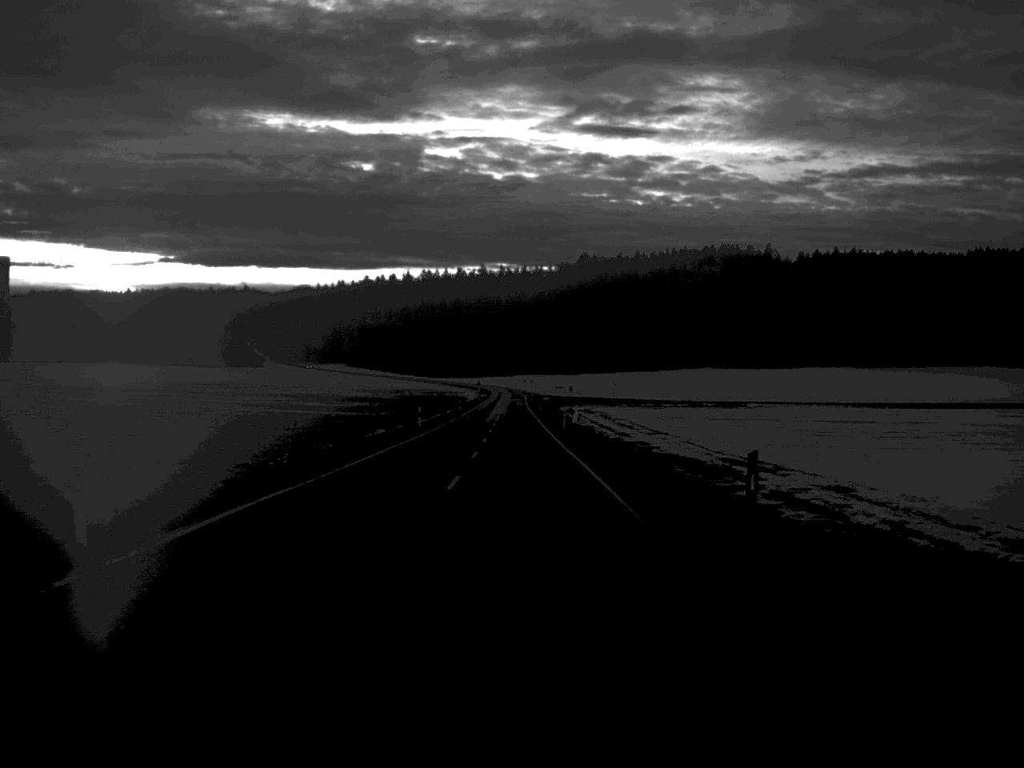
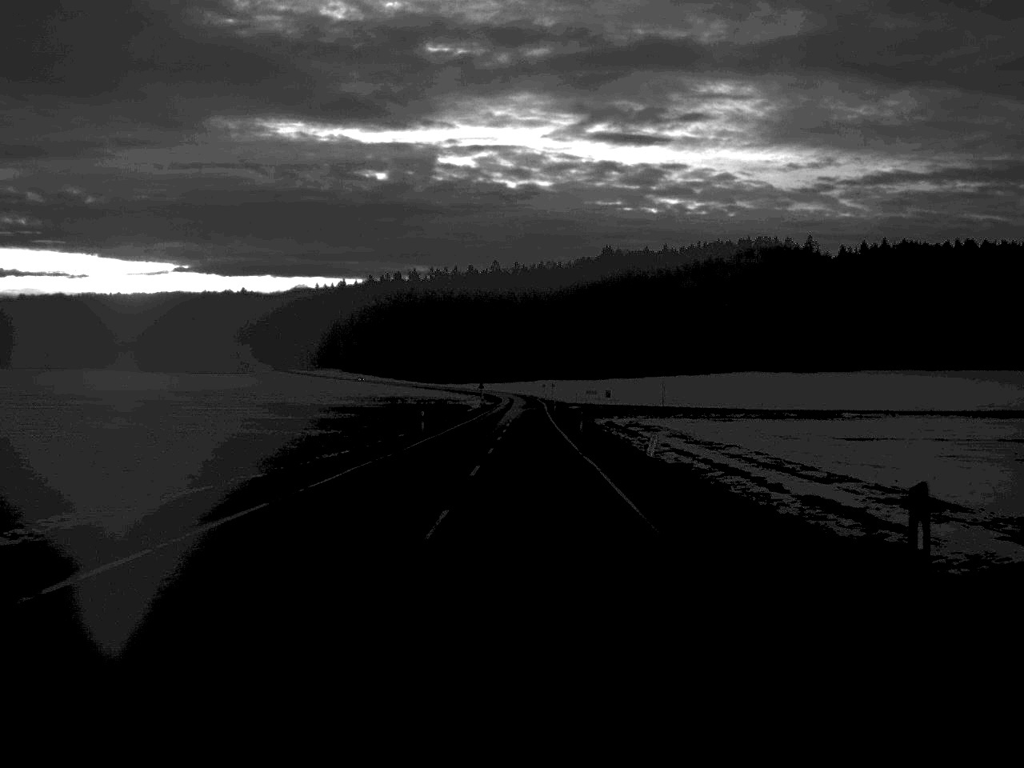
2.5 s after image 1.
(-0.4, +55.4) m; -1°
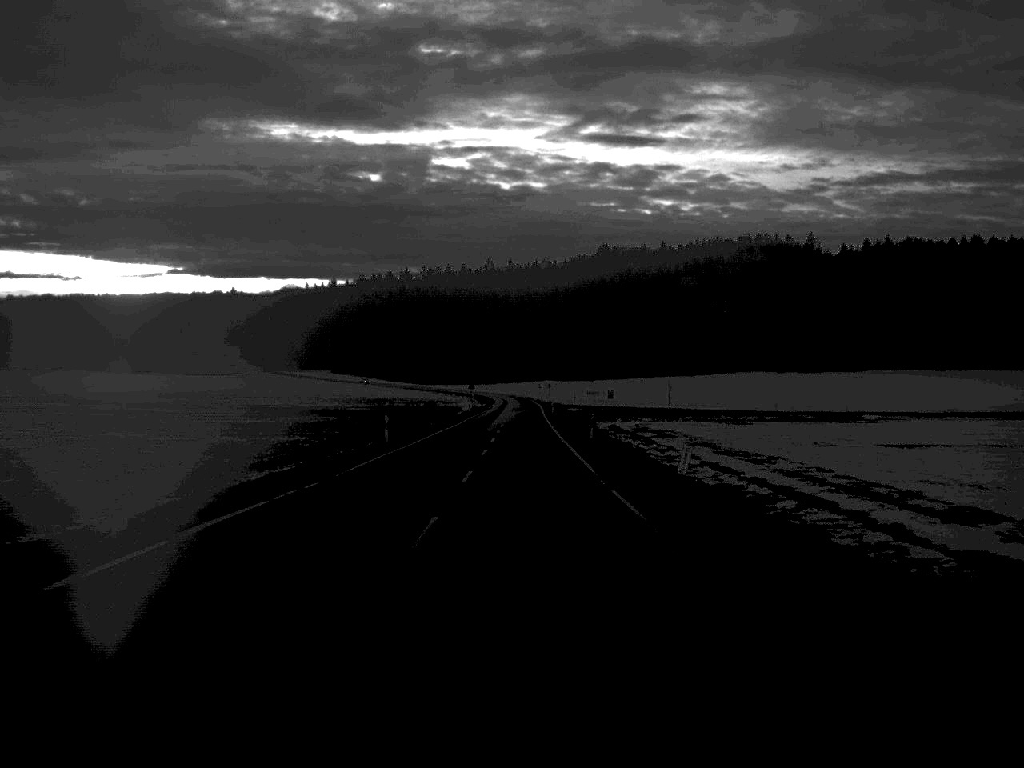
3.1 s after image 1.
(0.0, +13.0) m; 0°
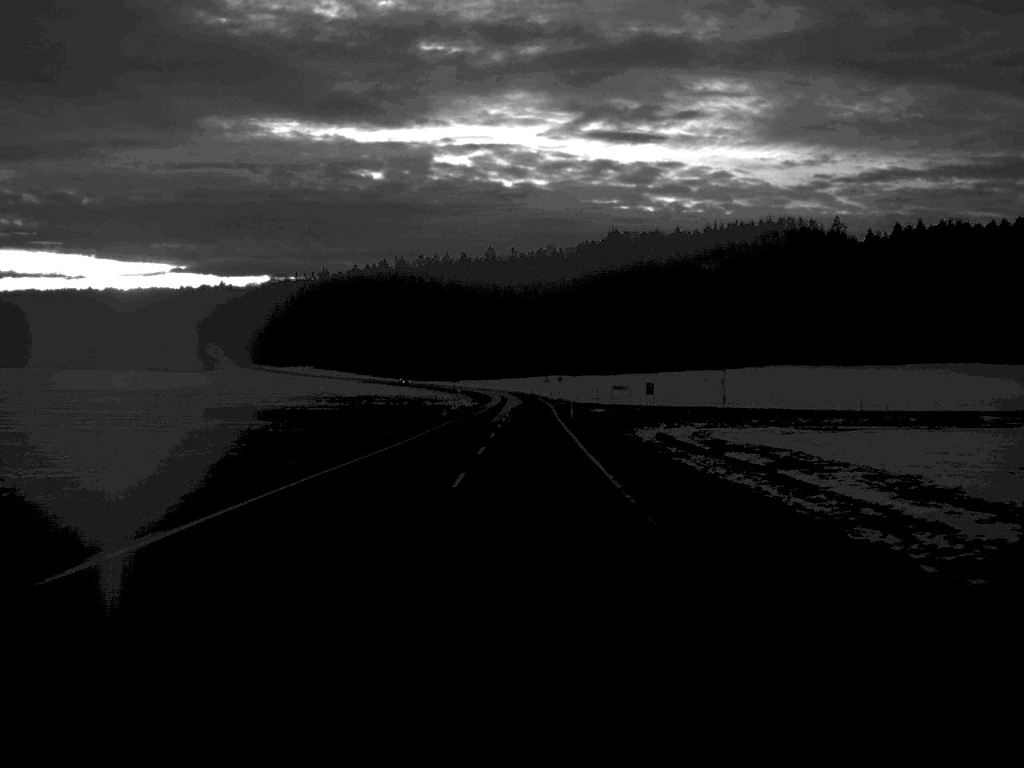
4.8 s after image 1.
(0.0, +39.0) m; 0°
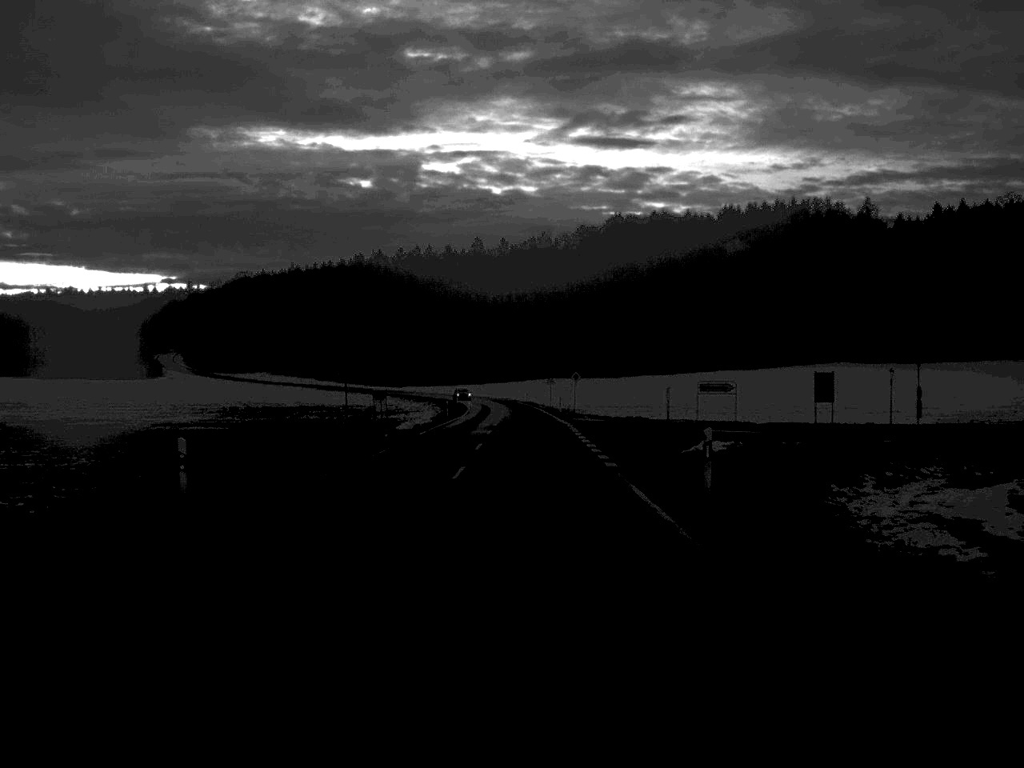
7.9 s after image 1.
(+0.1, +56.7) m; 0°
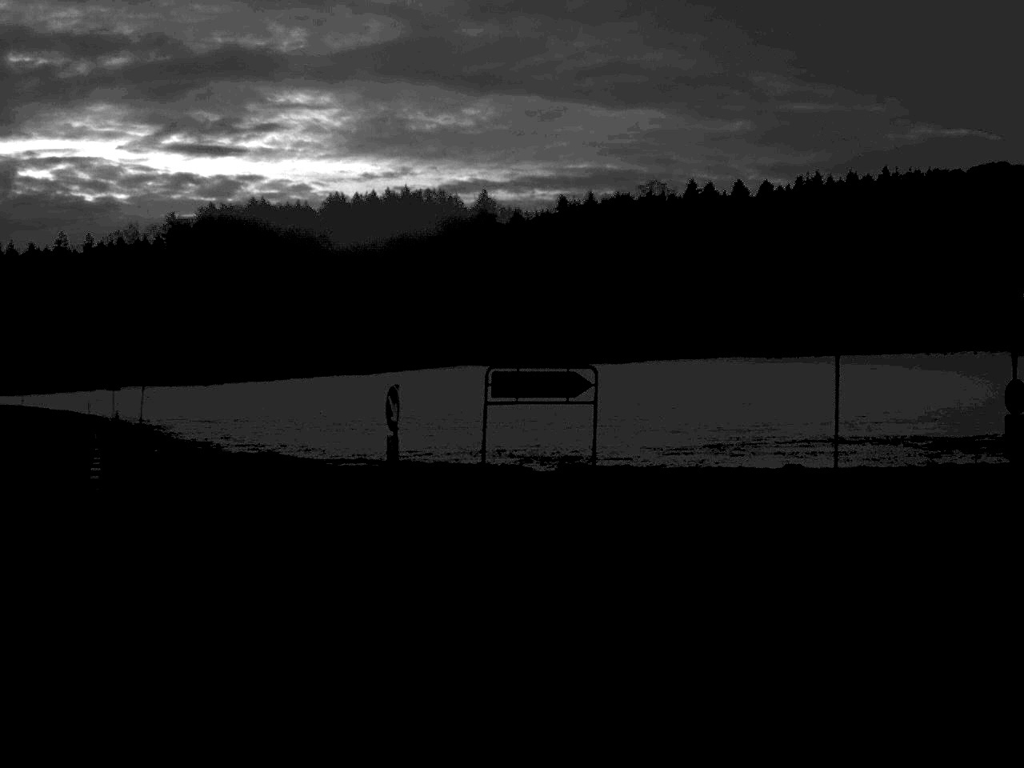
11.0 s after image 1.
(+1.9, +35.6) m; +19°
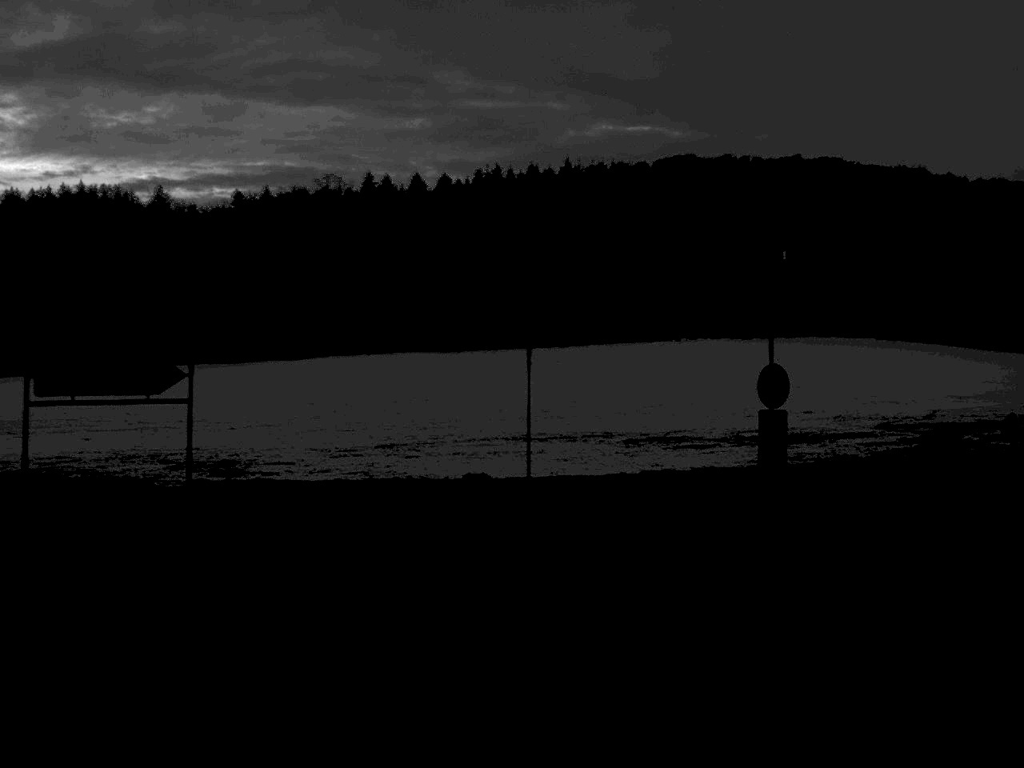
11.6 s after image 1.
(+0.7, +5.4) m; +15°
